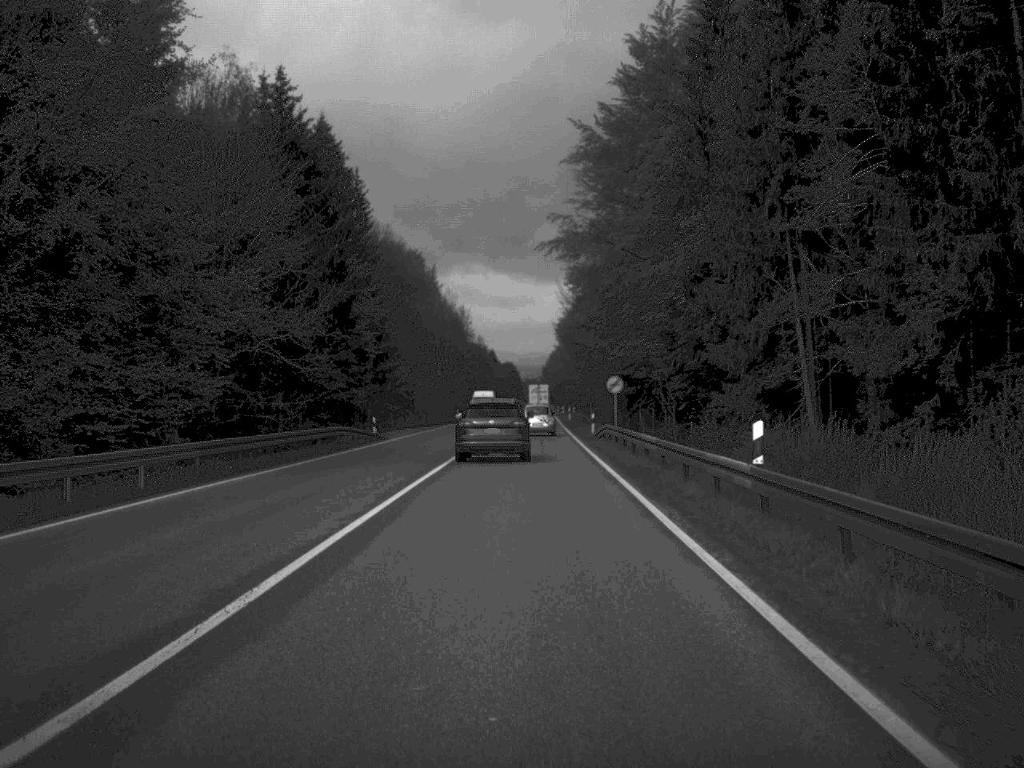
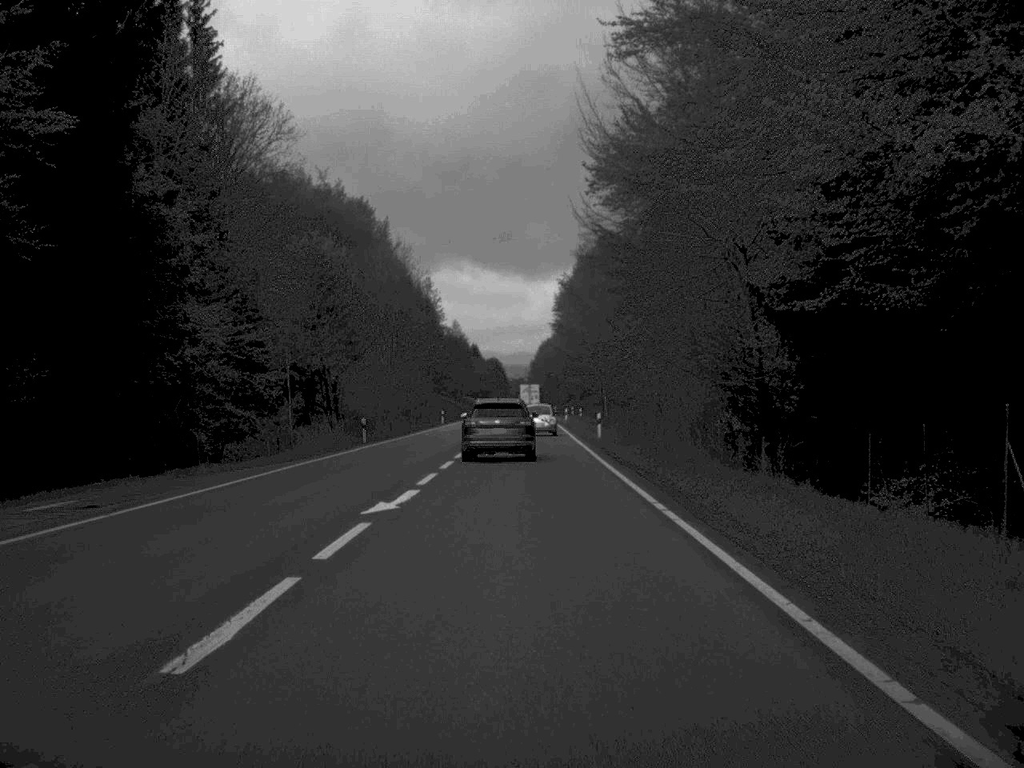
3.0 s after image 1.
(+0.2, +59.0) m; 0°
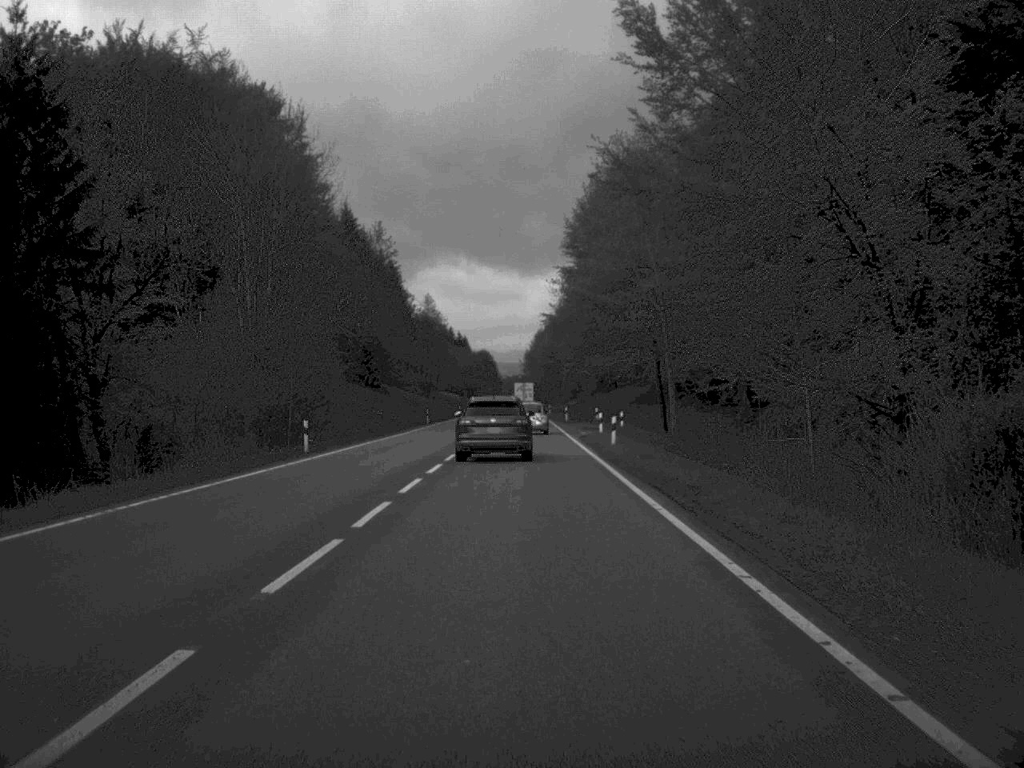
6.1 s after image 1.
(+0.1, +61.6) m; 0°
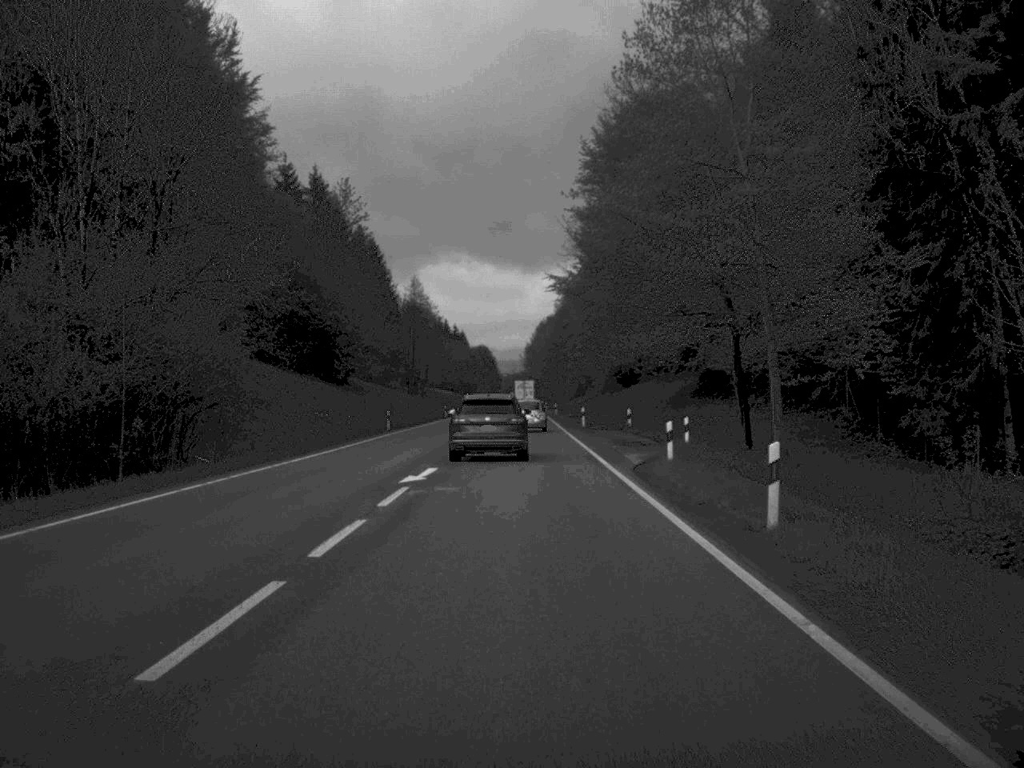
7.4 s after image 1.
(0.0, +26.6) m; 0°
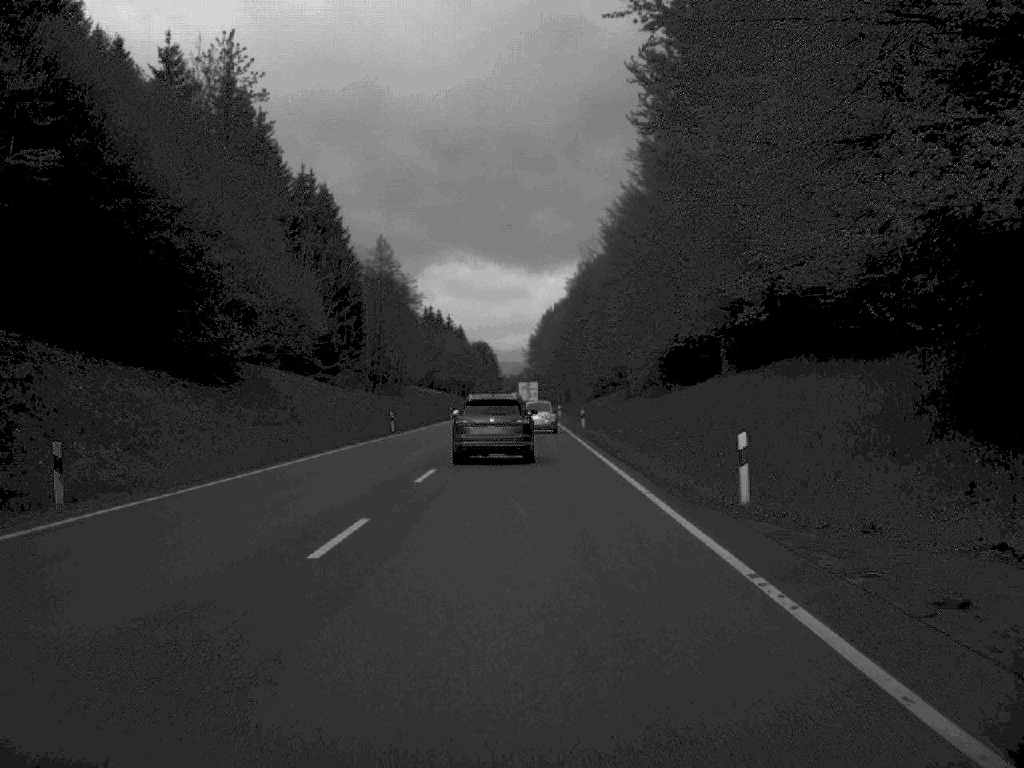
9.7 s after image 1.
(-0.1, +47.6) m; 0°
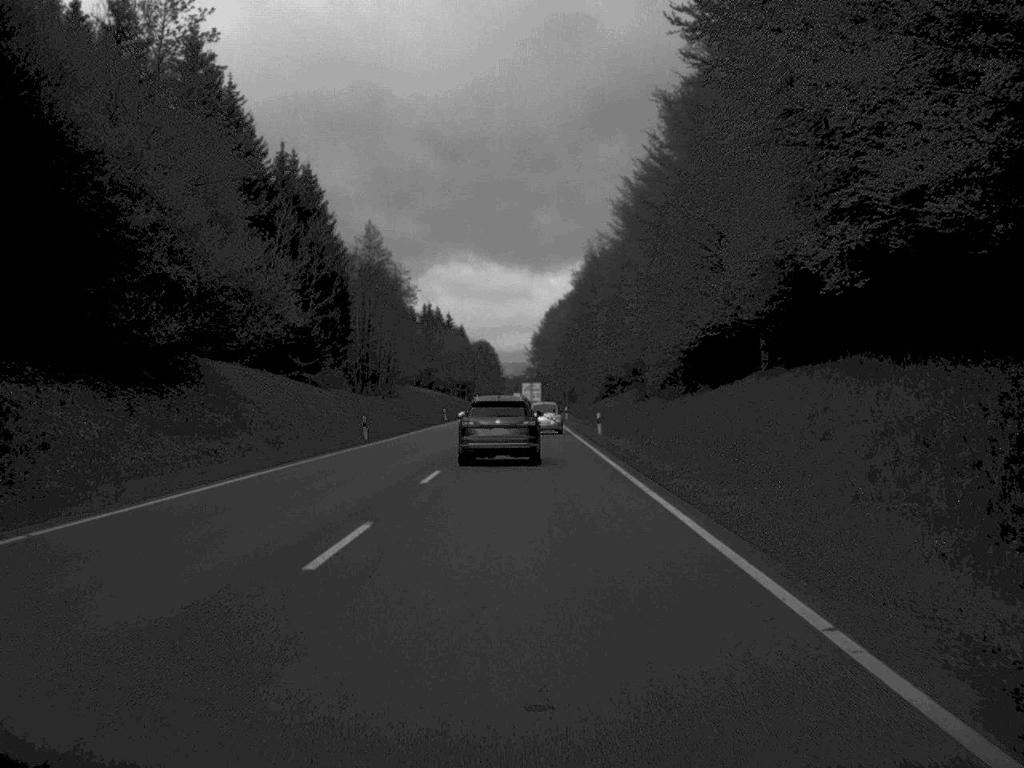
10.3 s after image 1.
(0.0, +12.2) m; 0°
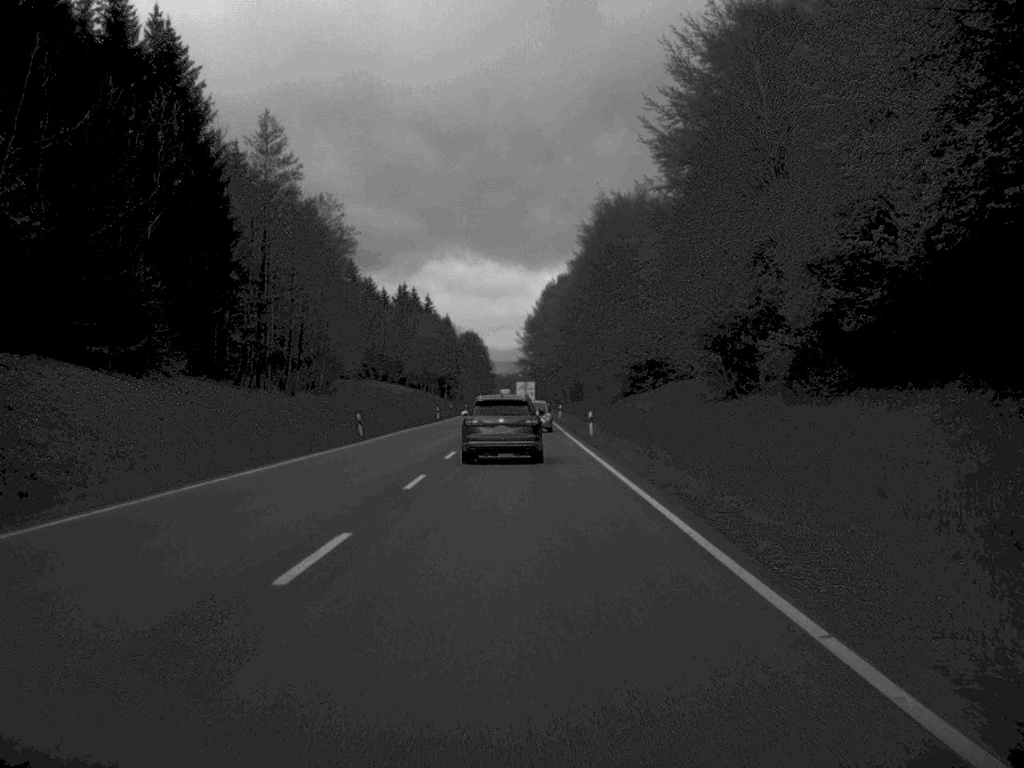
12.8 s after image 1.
(+0.2, +48.8) m; 0°
